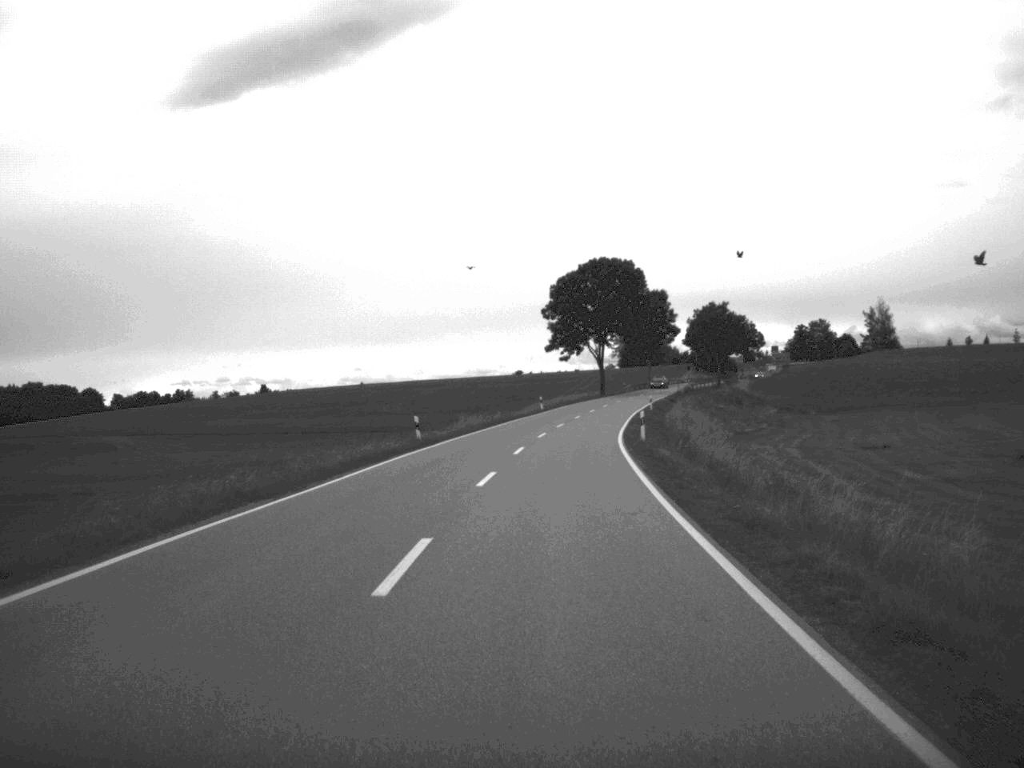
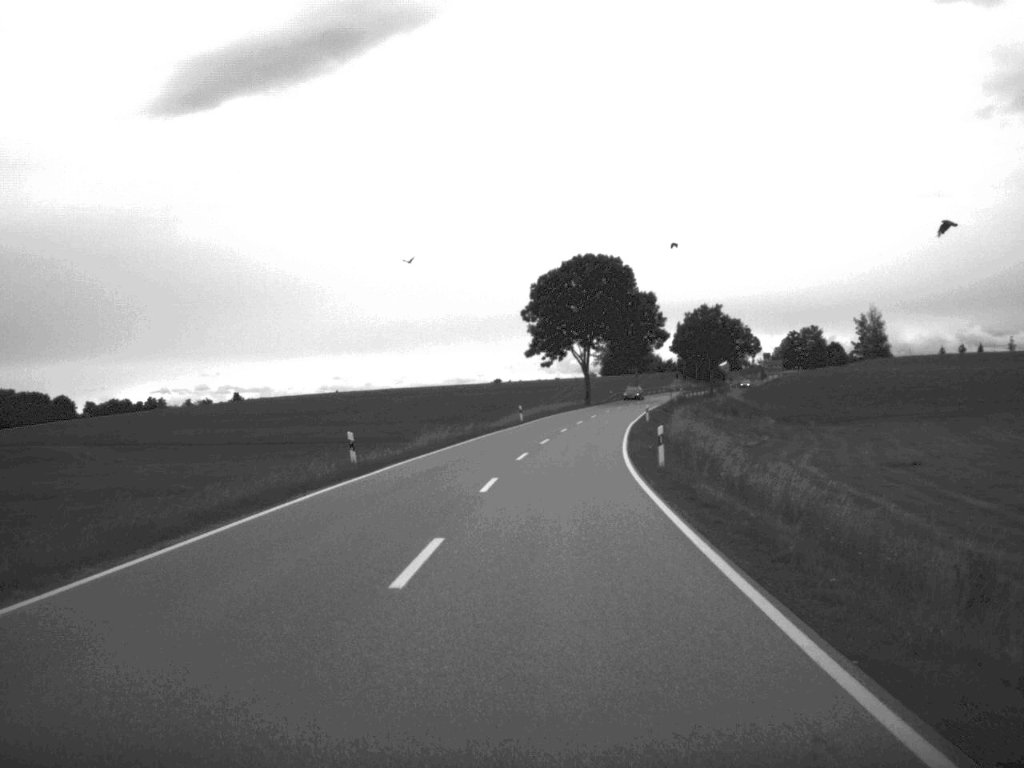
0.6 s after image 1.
(+0.1, +11.4) m; +1°
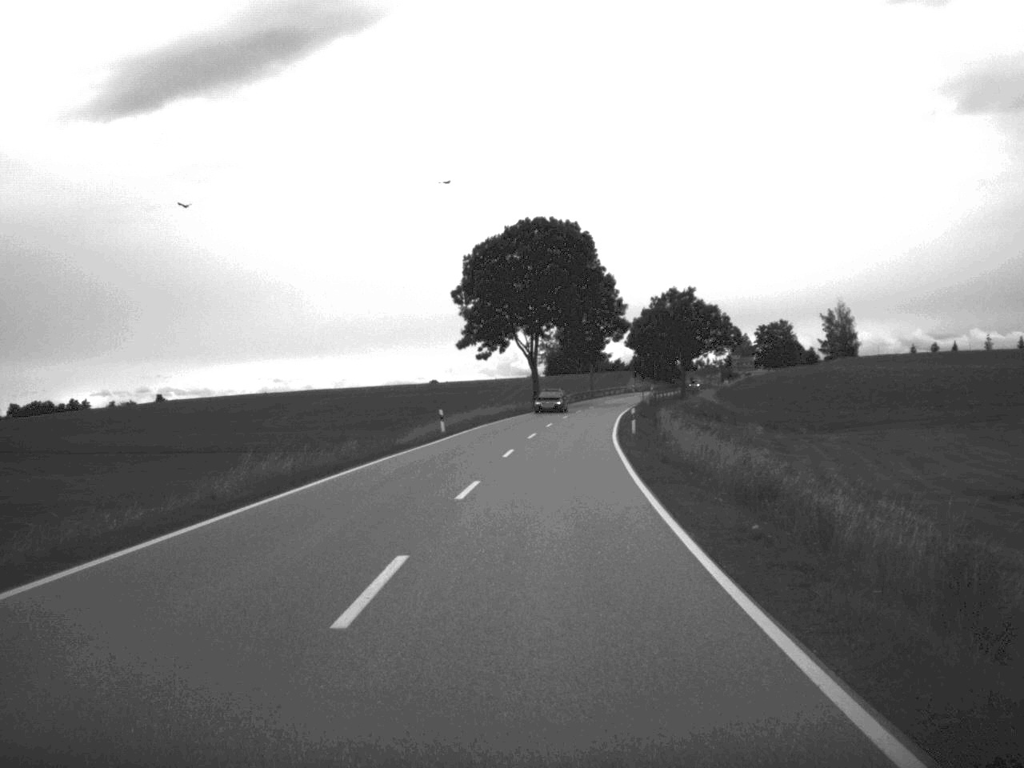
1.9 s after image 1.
(+0.6, +25.5) m; +3°
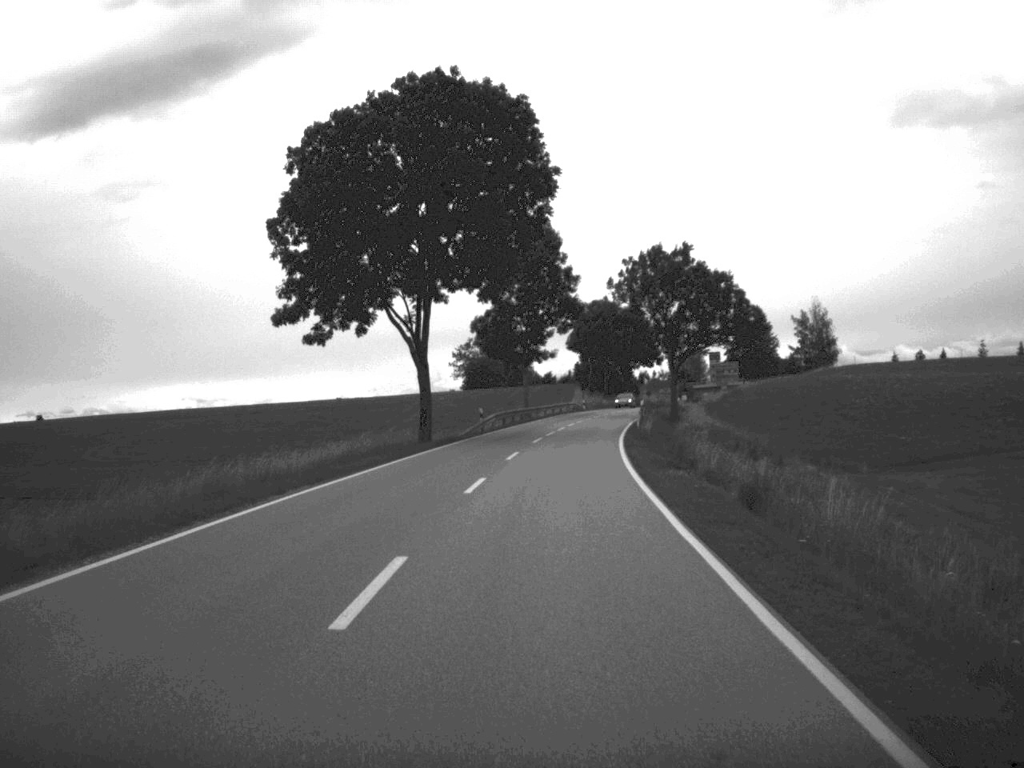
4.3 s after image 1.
(+1.6, +46.8) m; +3°
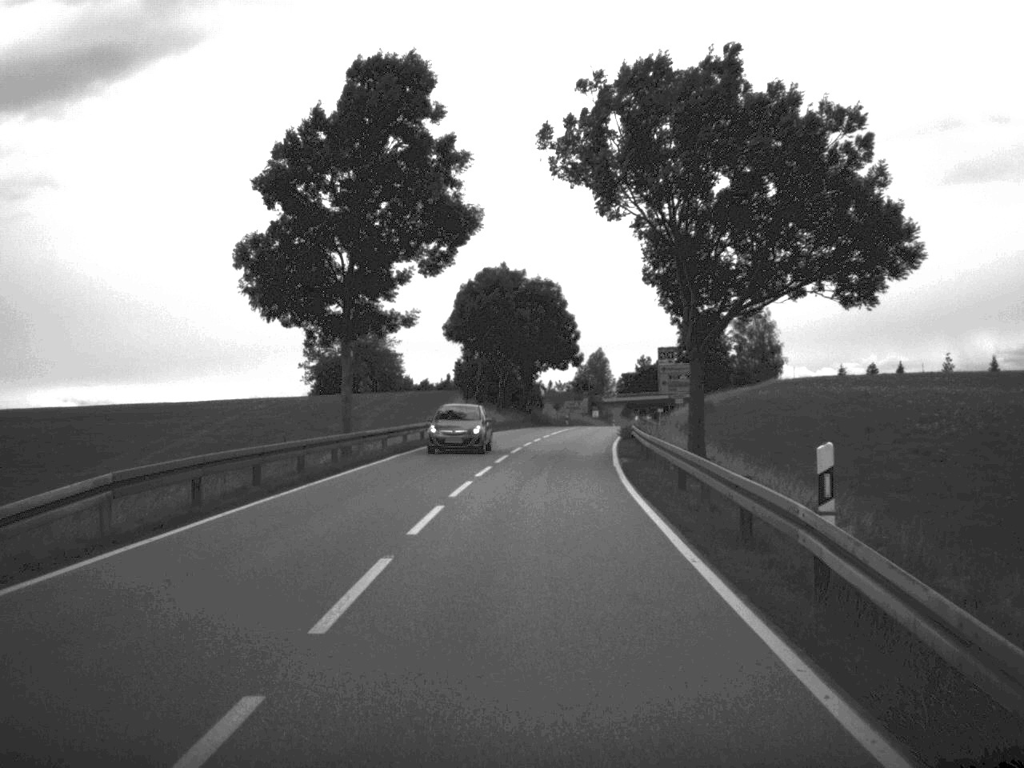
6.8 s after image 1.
(+1.9, +46.9) m; +5°
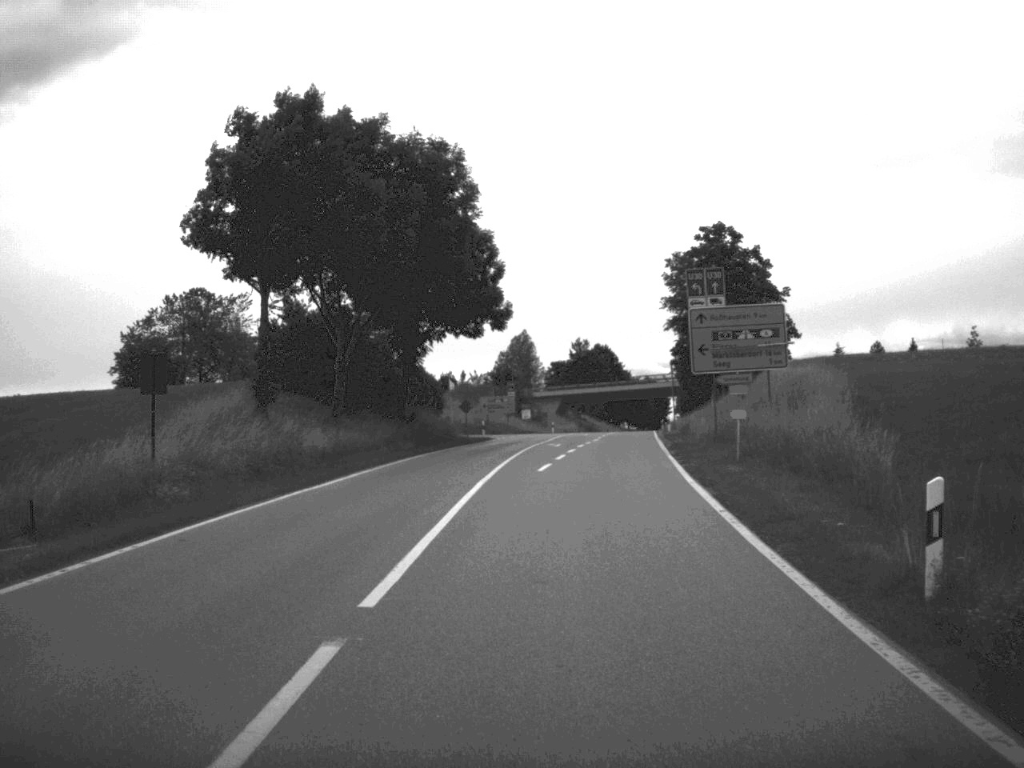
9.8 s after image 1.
(+1.5, +51.6) m; +3°
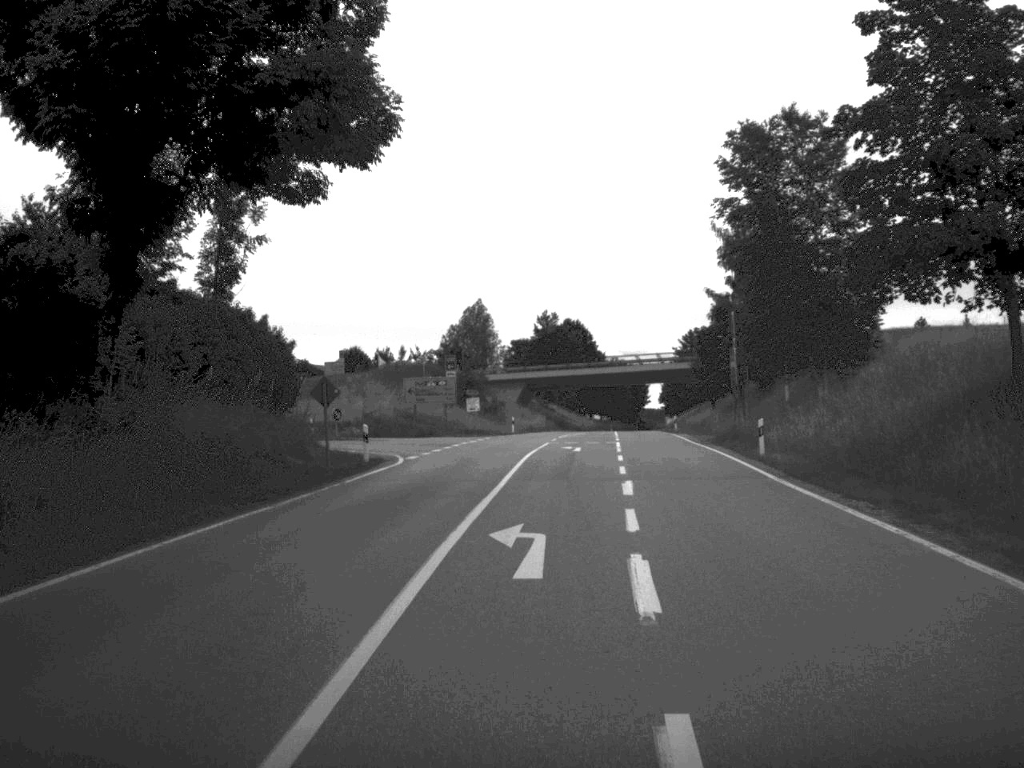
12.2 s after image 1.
(+0.7, +37.6) m; +2°
